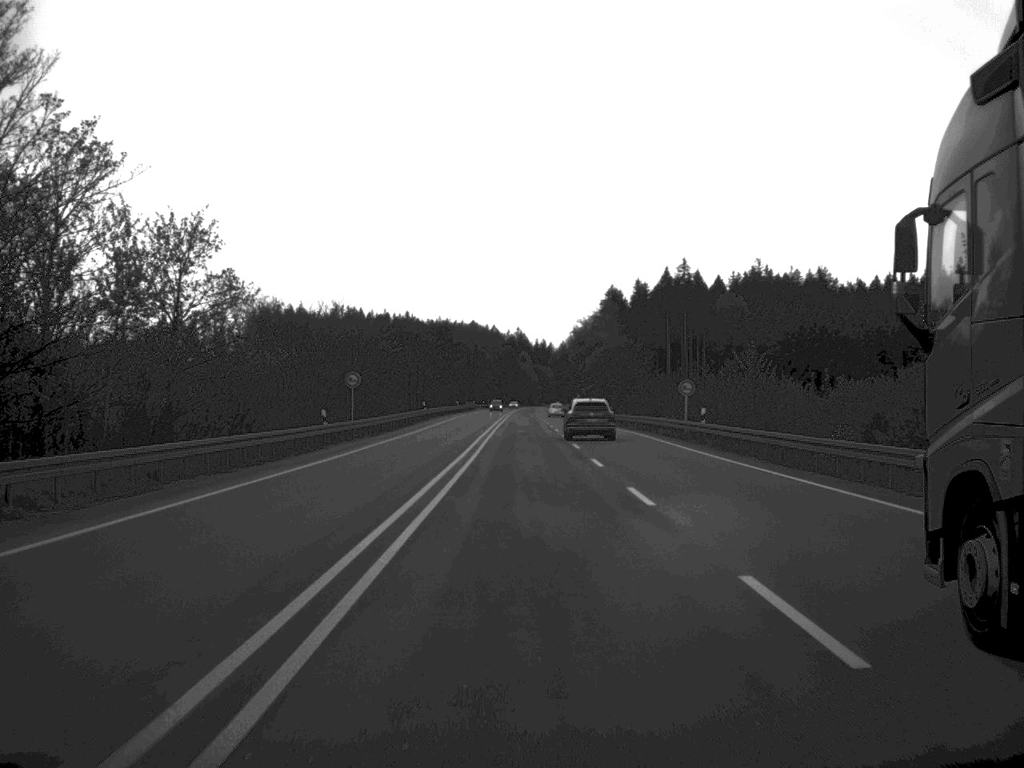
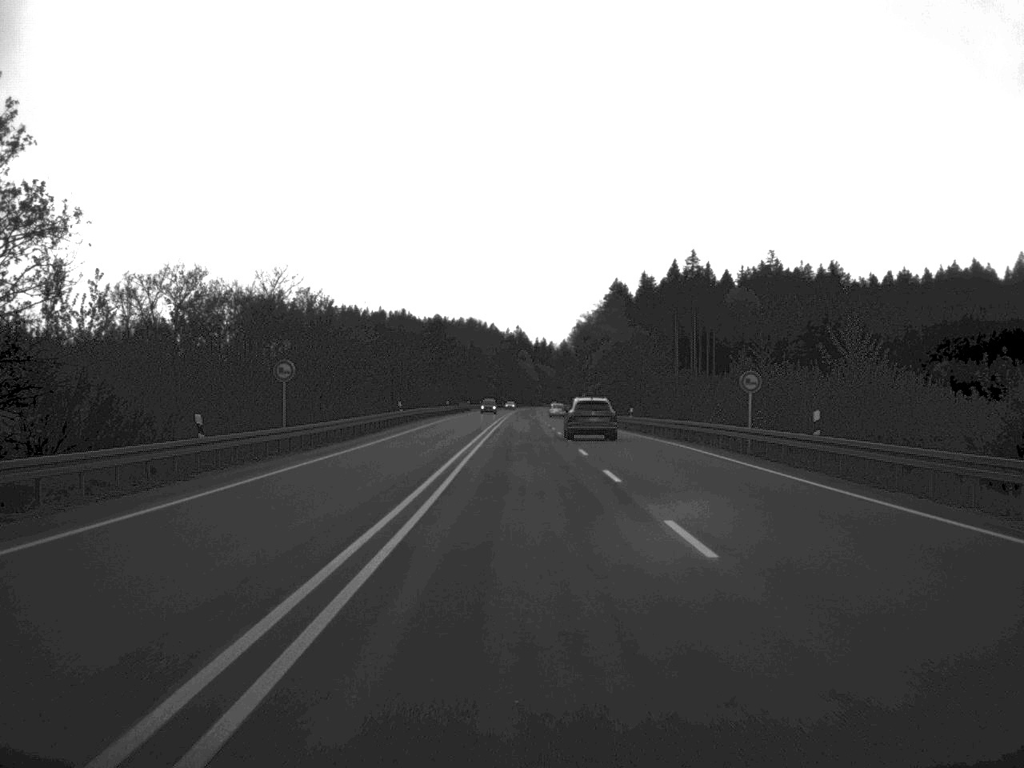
(0.0, +18.3) m; 0°
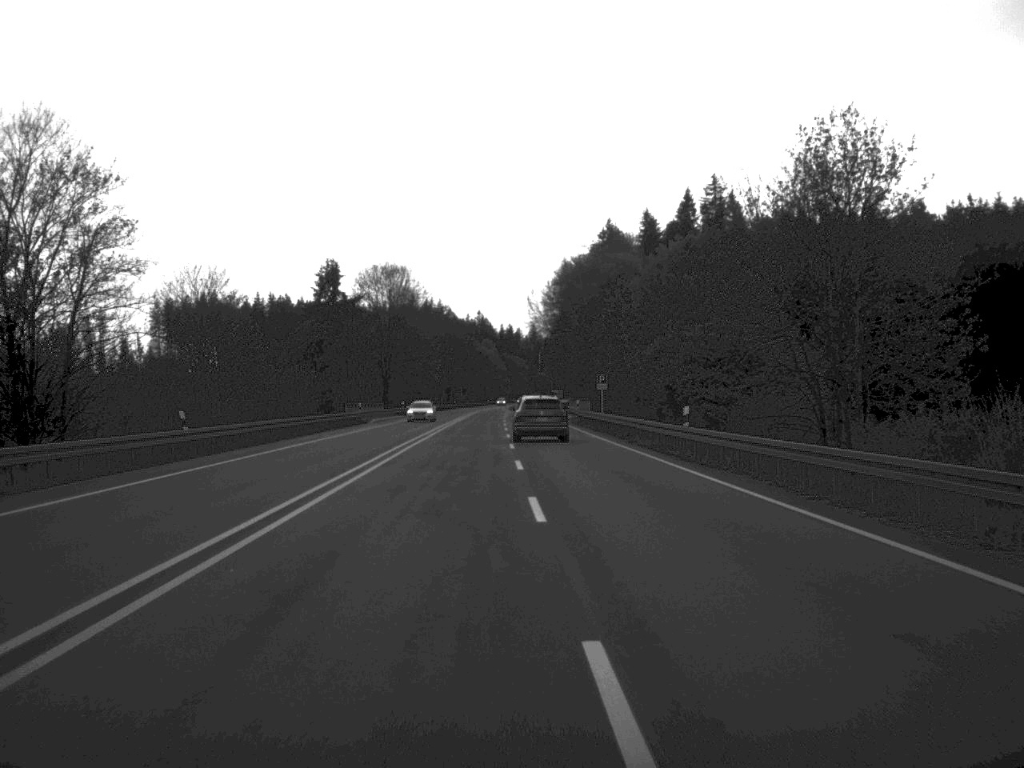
(+0.9, +91.4) m; +1°
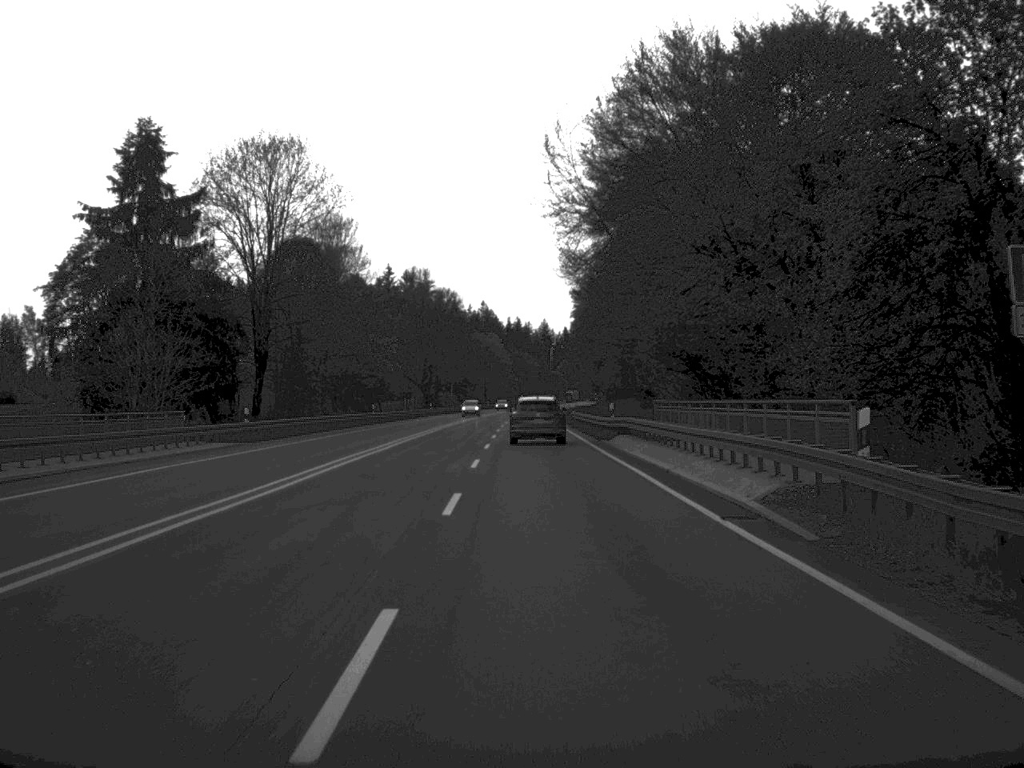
(-0.4, +69.8) m; -1°
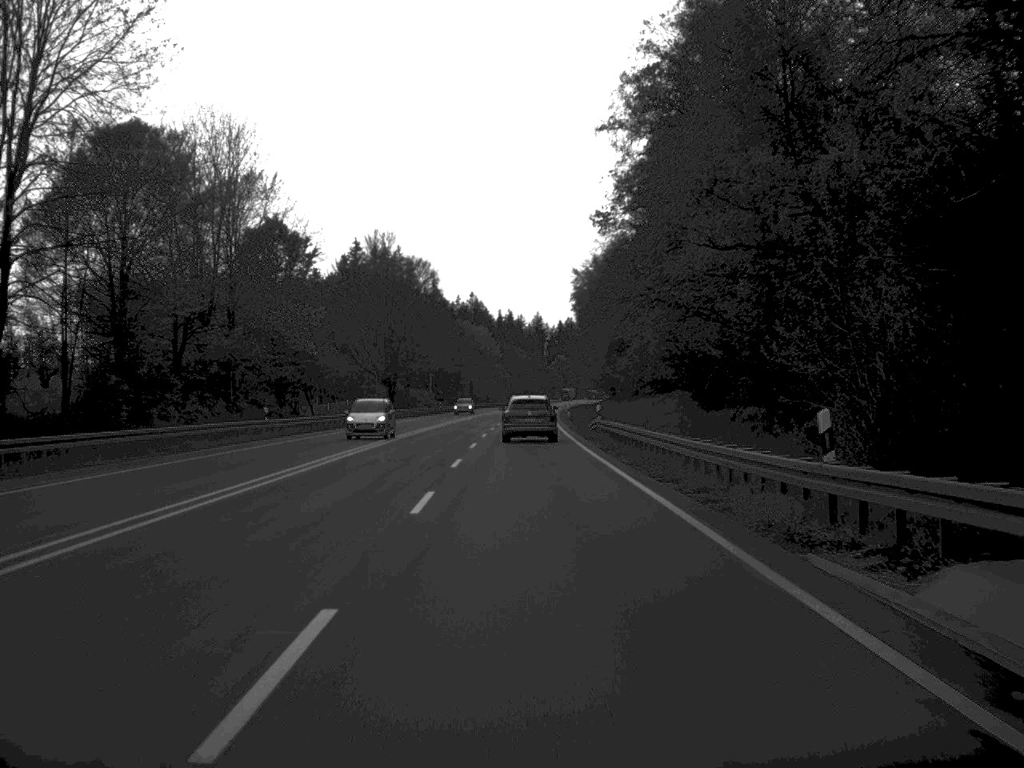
(0.0, +35.6) m; 0°
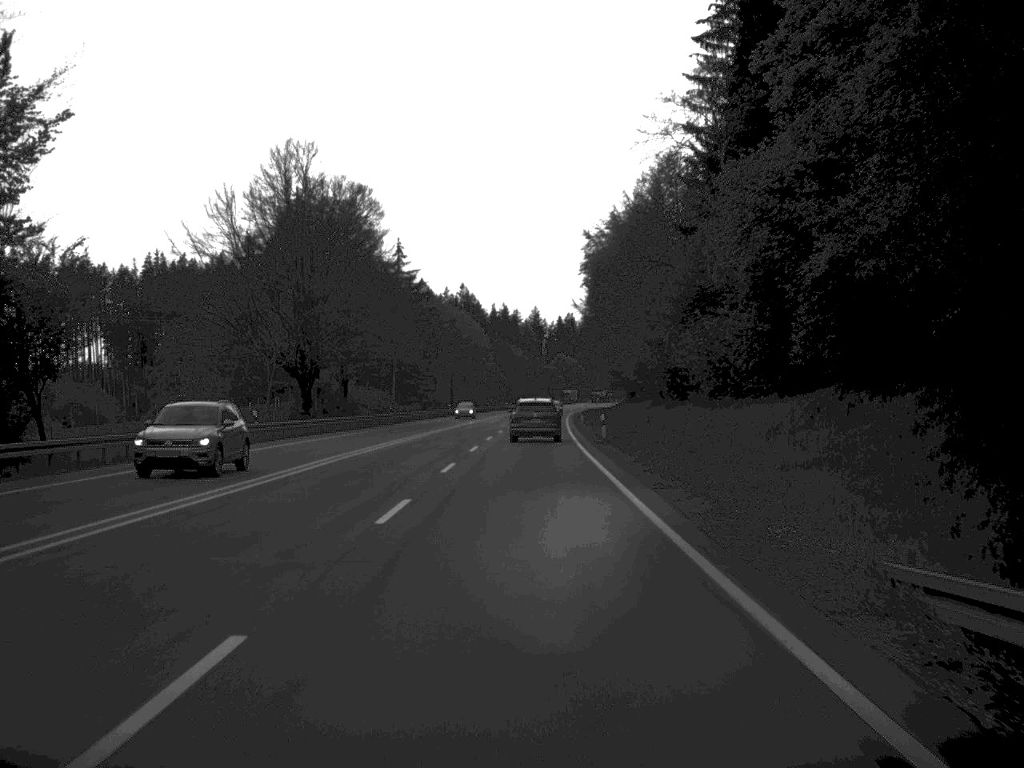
(0.0, +48.4) m; 0°
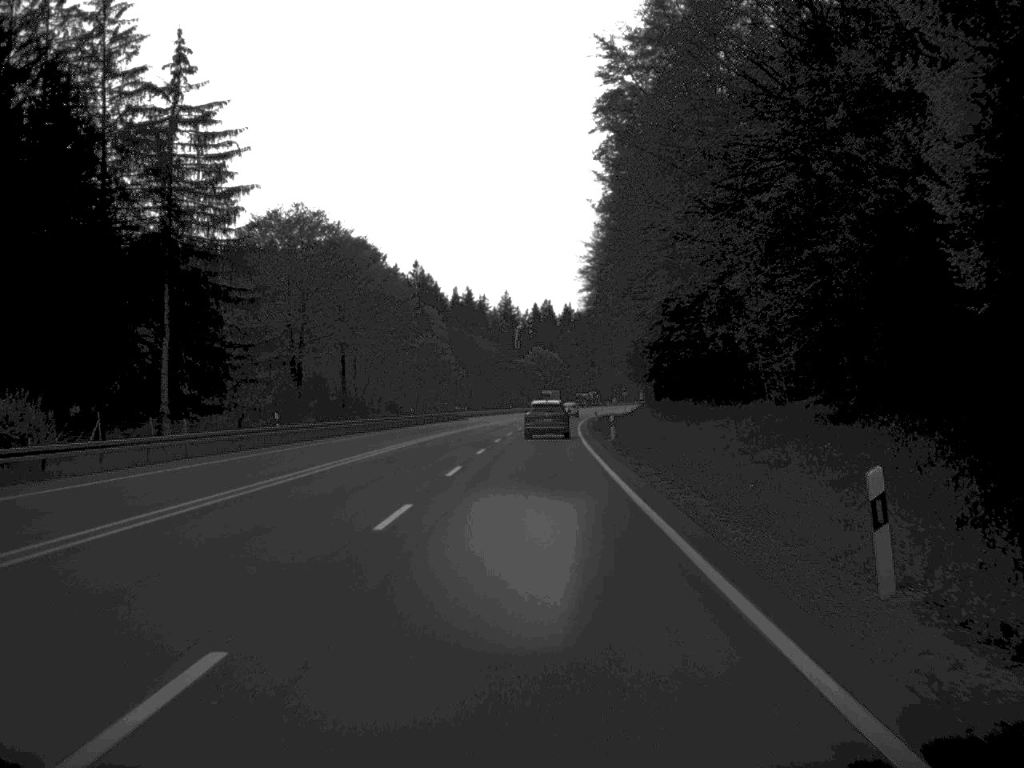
(+1.0, +83.4) m; +1°
